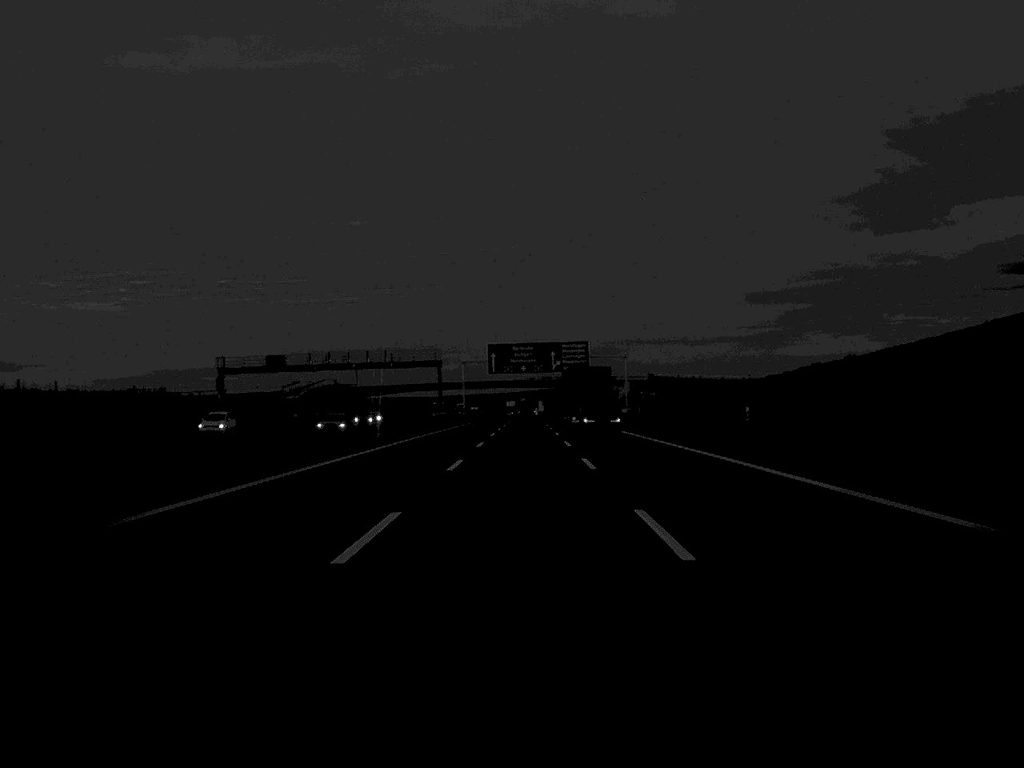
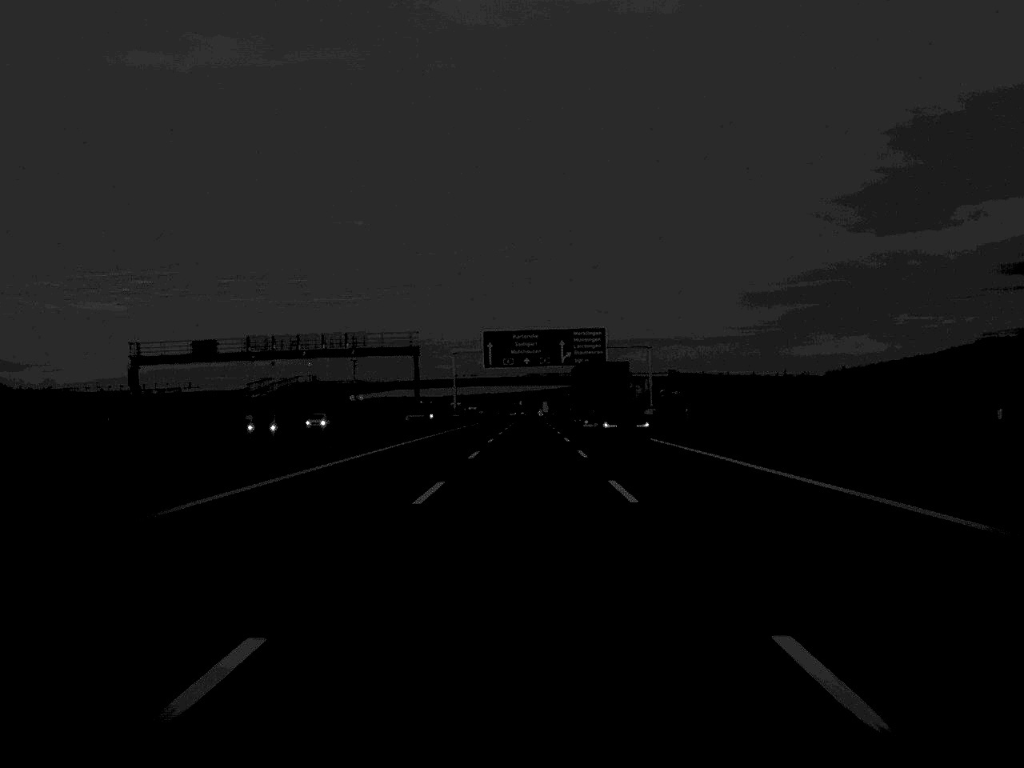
(0.0, +28.0) m; 0°
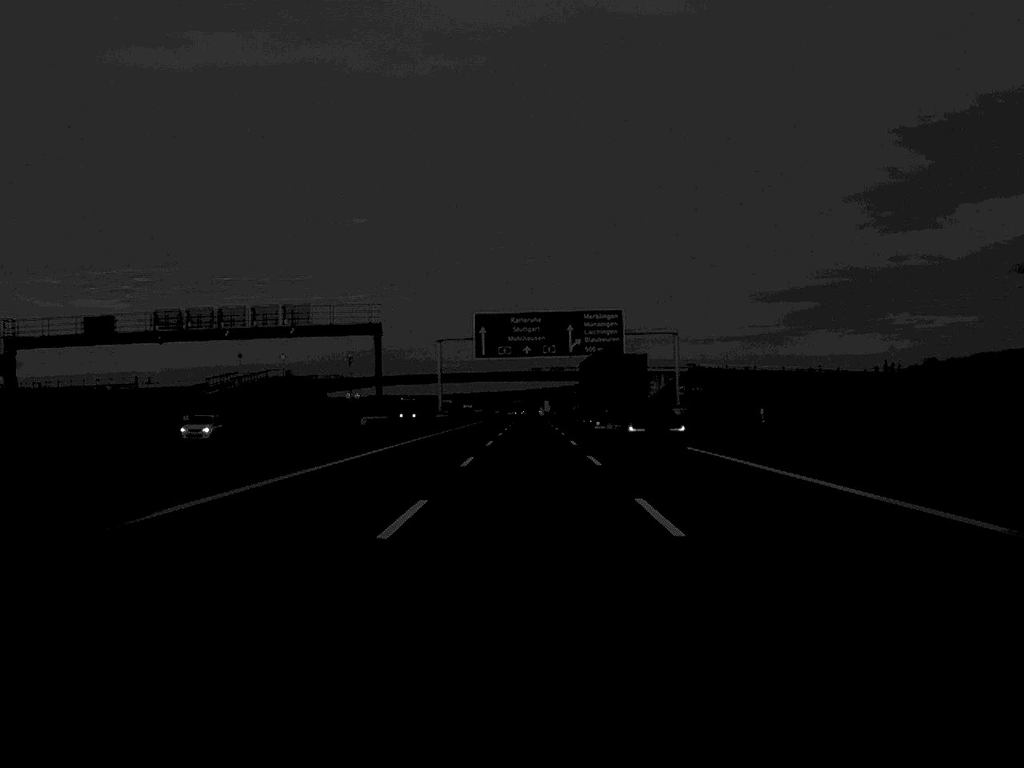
(0.0, +23.5) m; 0°
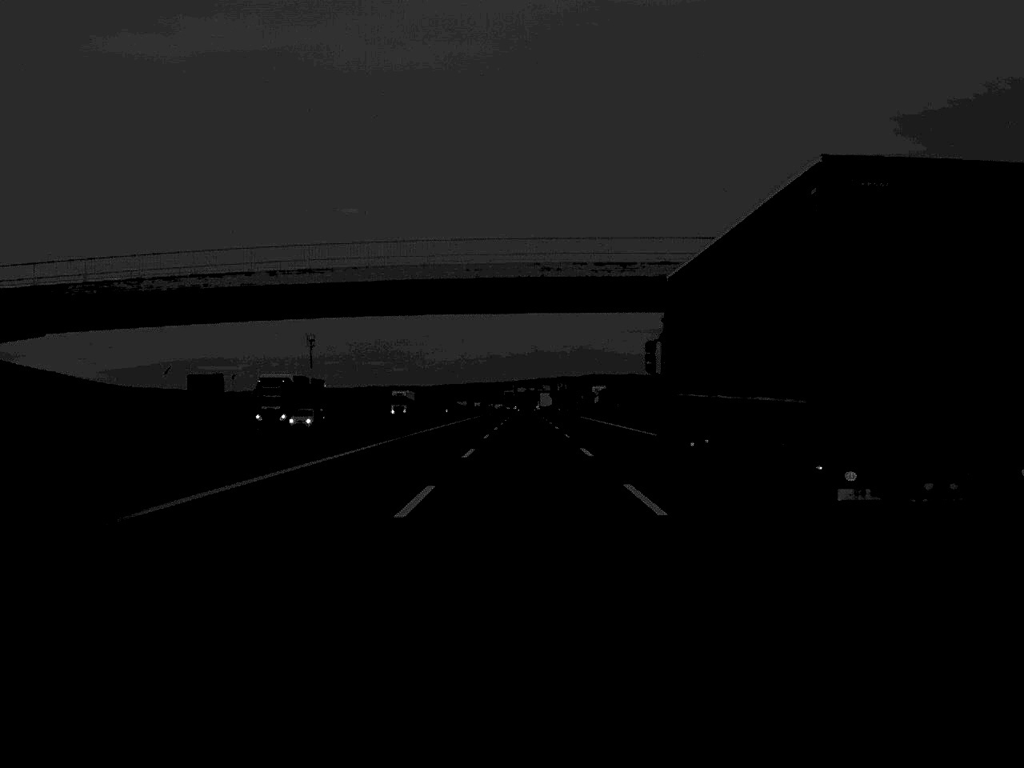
(+0.4, +122.8) m; 0°
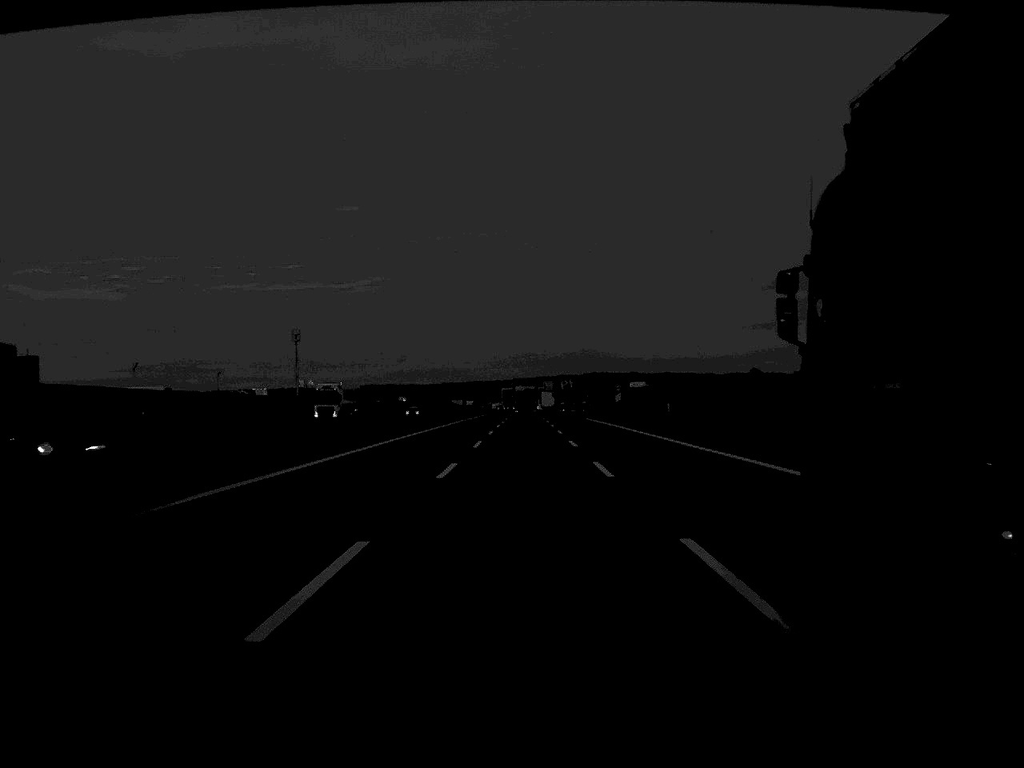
(0.0, +44.5) m; 0°
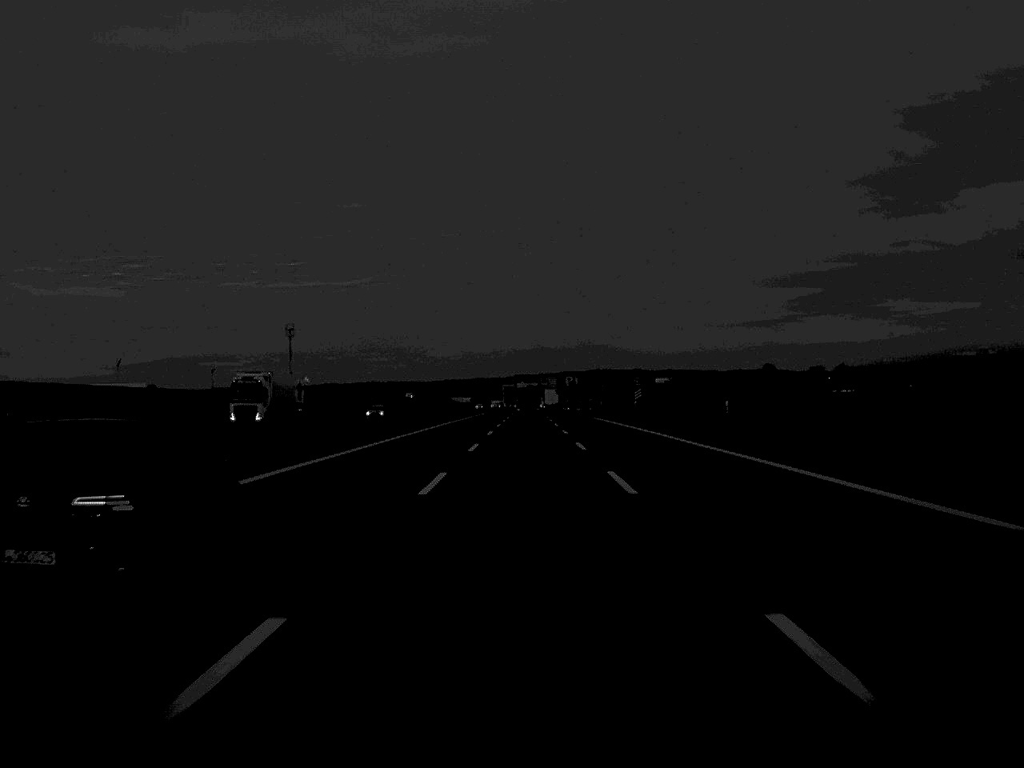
(0.0, +22.8) m; 0°
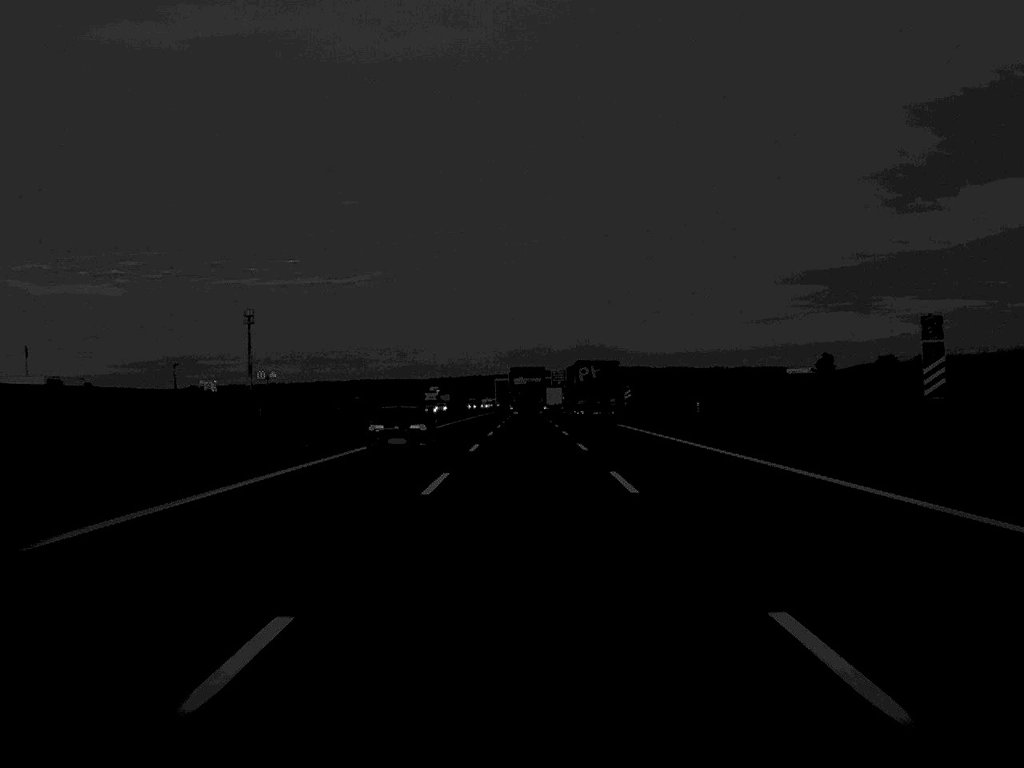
(0.0, +89.0) m; 0°
